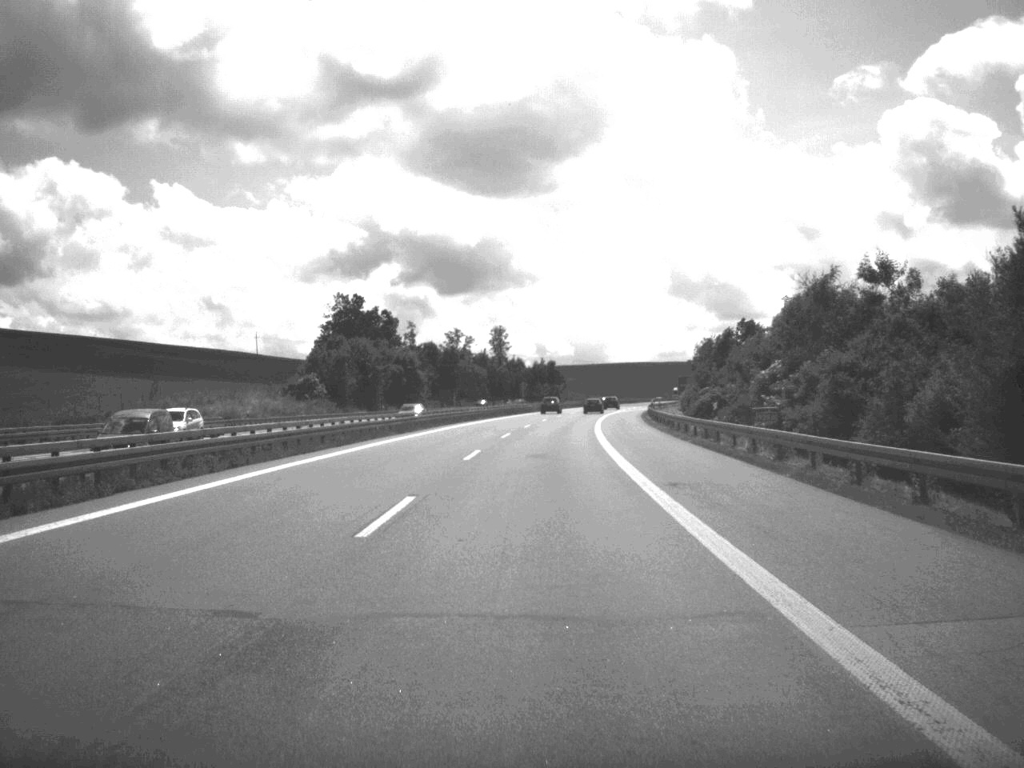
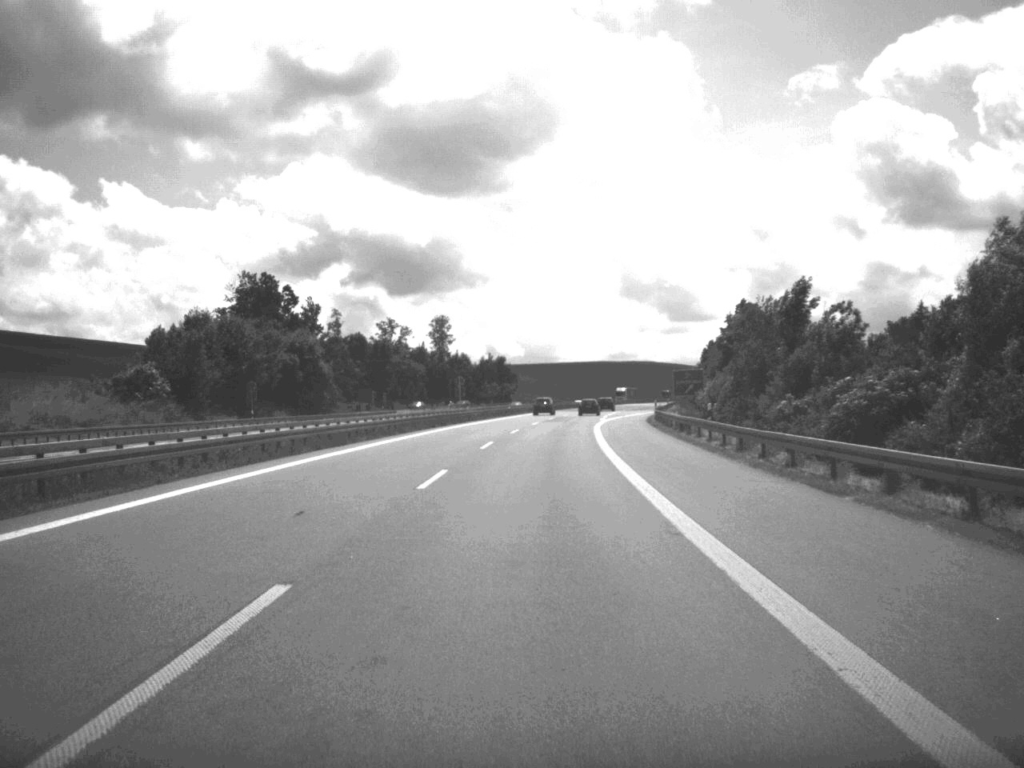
(+0.9, +45.5) m; +2°
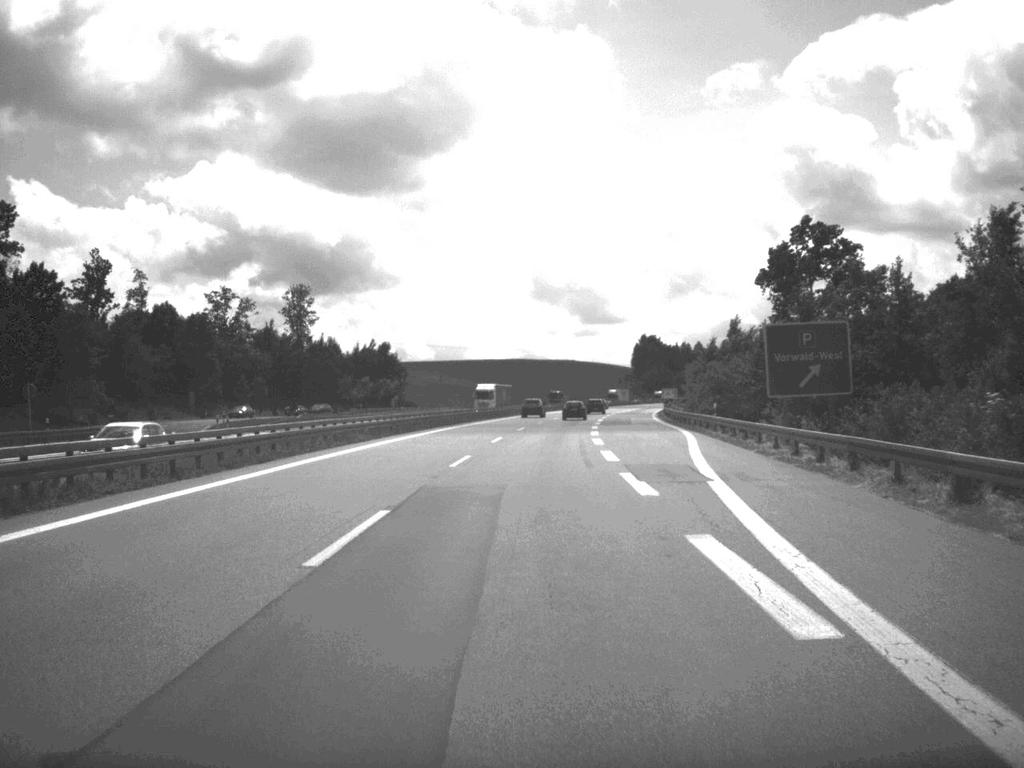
(+2.7, +80.8) m; +4°
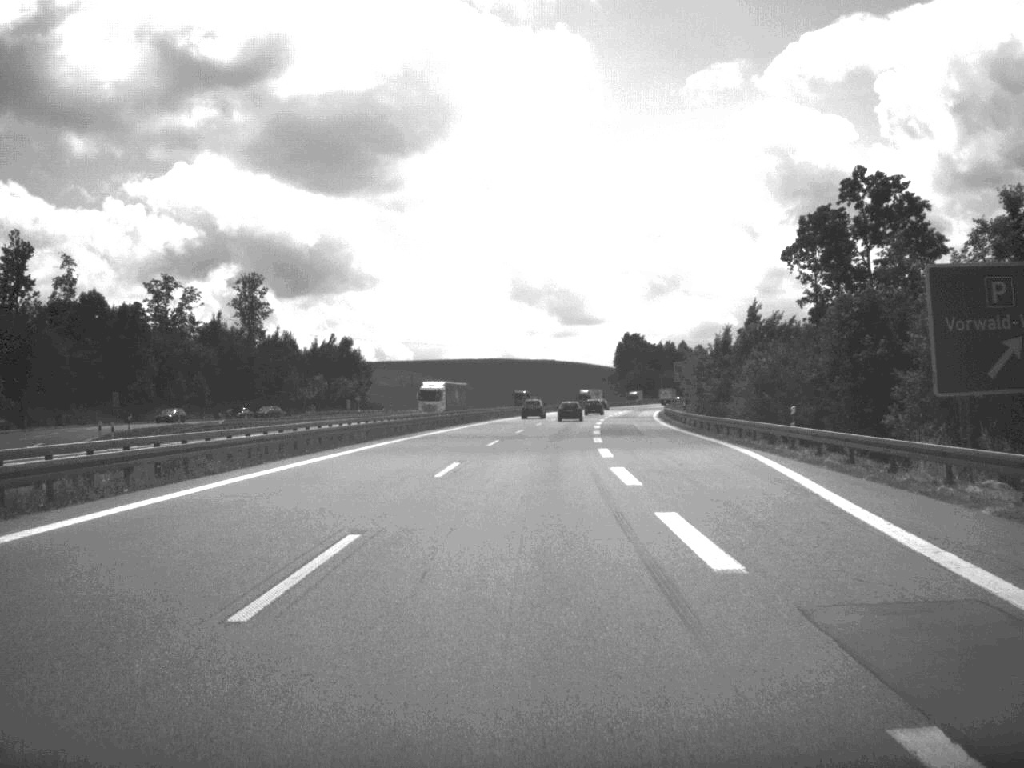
(+0.2, +20.6) m; +1°
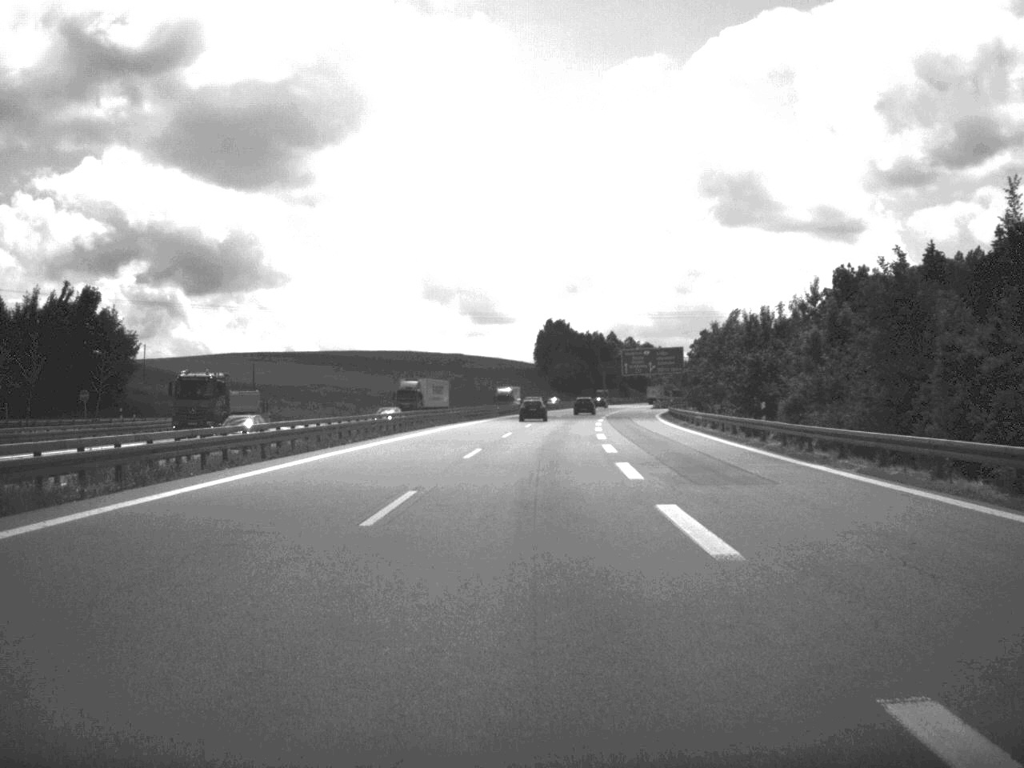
(+2.6, +82.0) m; +4°
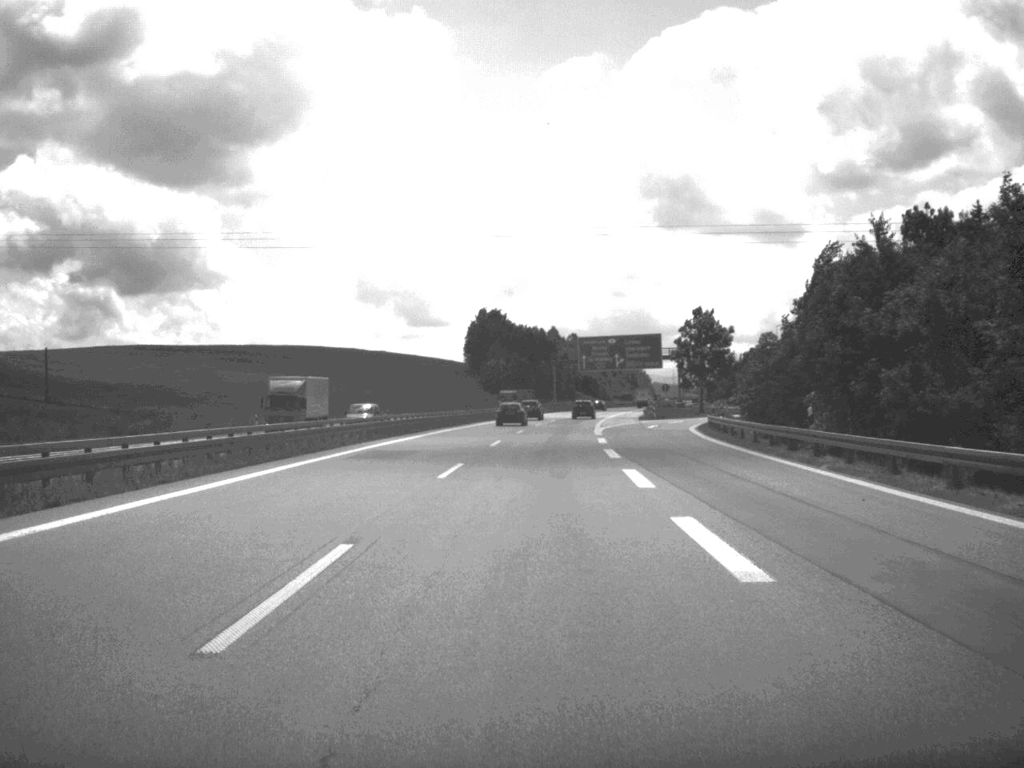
(+1.5, +60.5) m; +3°
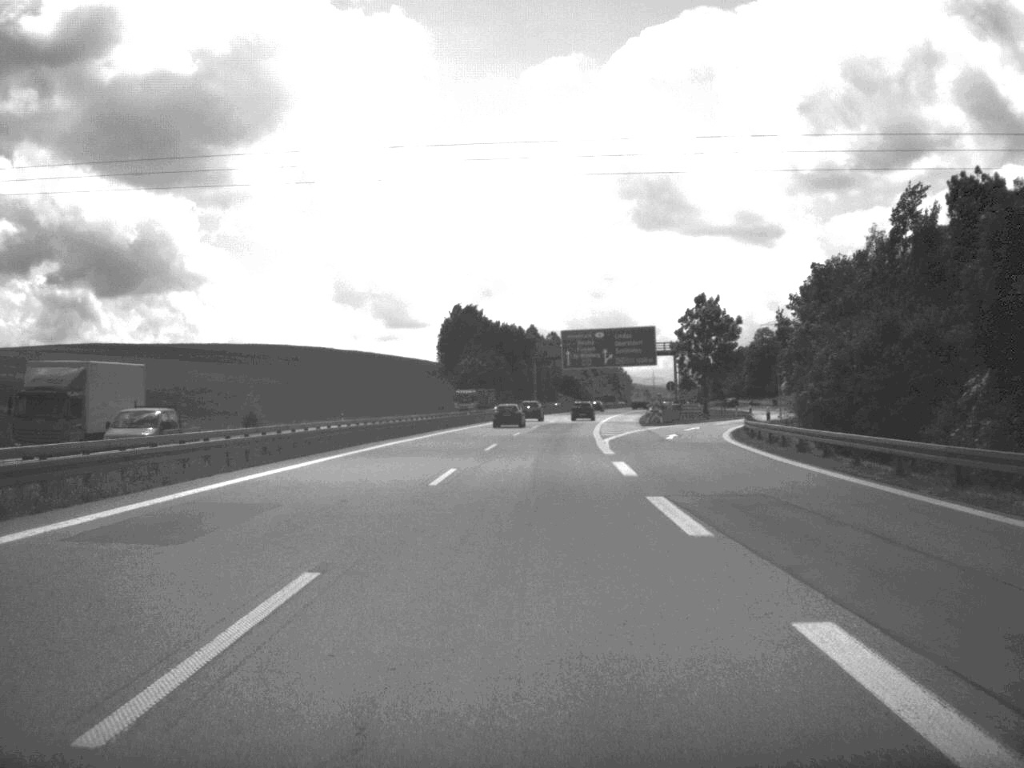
(+0.2, +19.8) m; +1°
